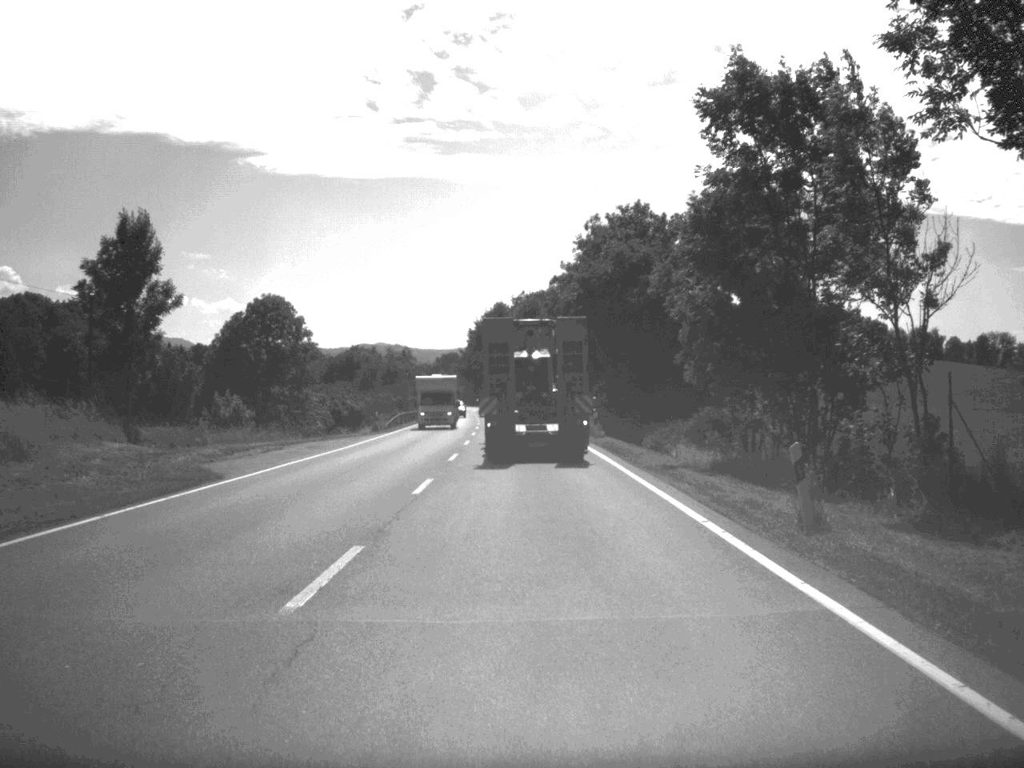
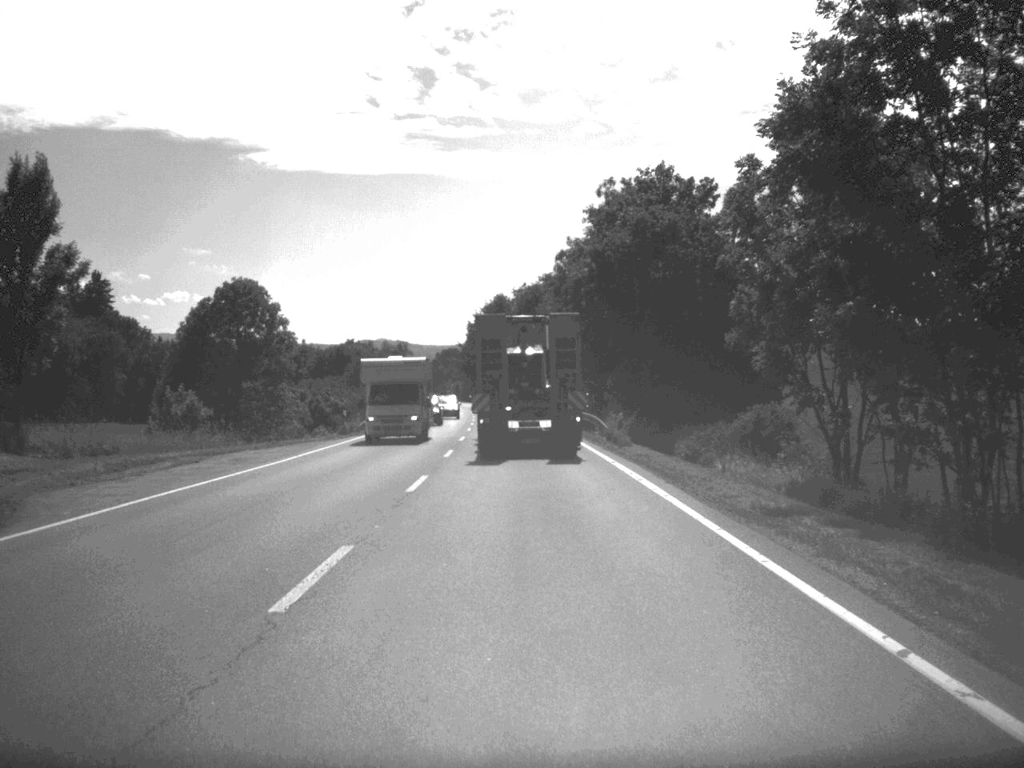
(0.0, +11.8) m; 0°
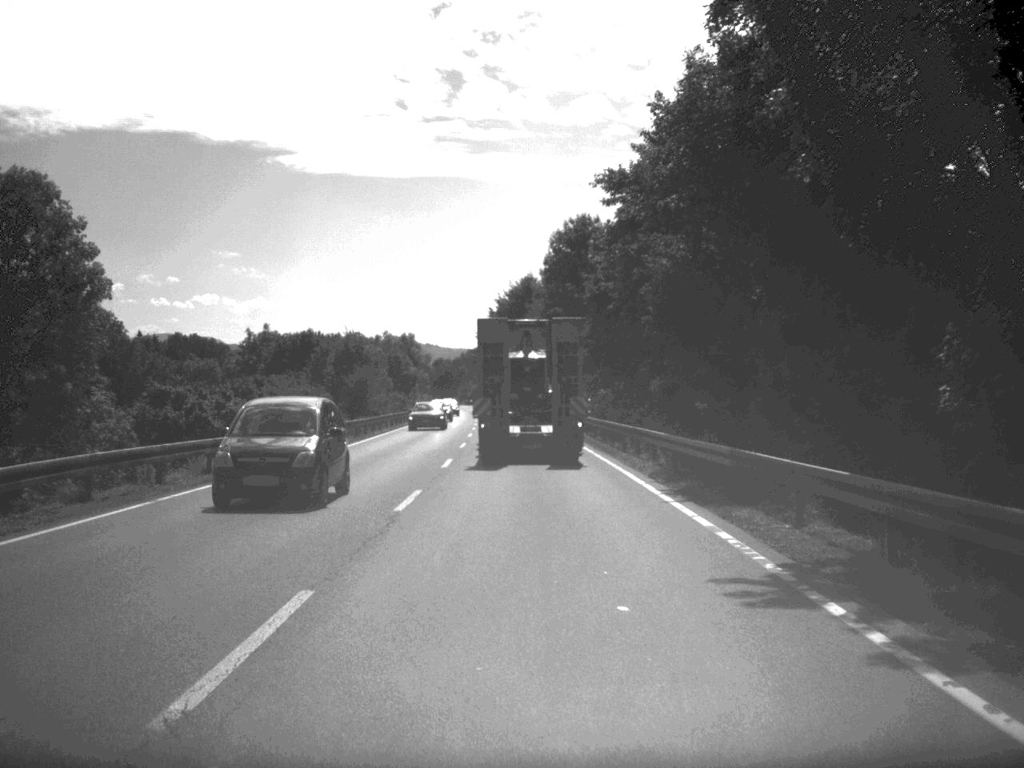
(-0.7, +50.2) m; -2°
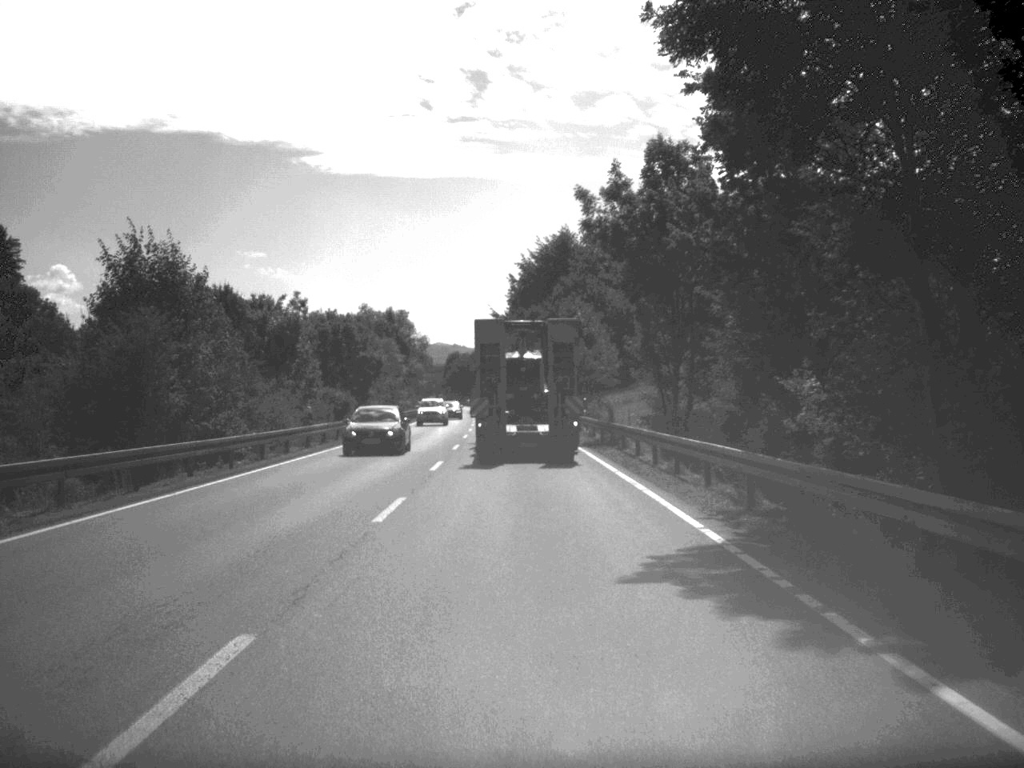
(-0.8, +60.3) m; -2°
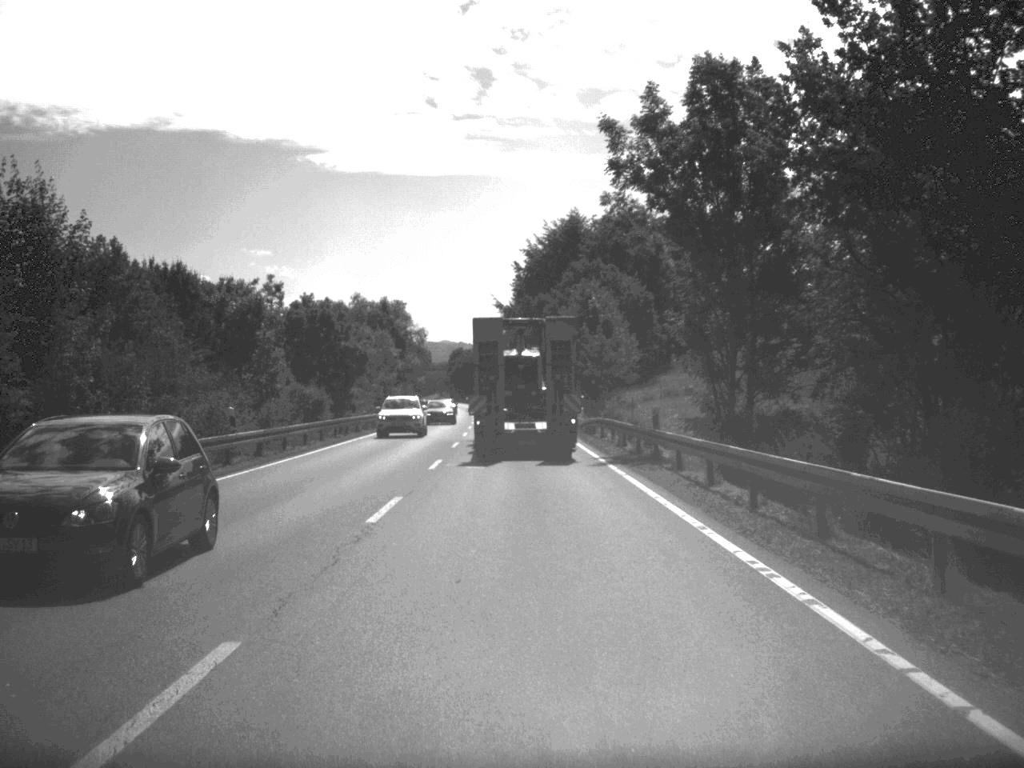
(0.0, +12.2) m; 0°
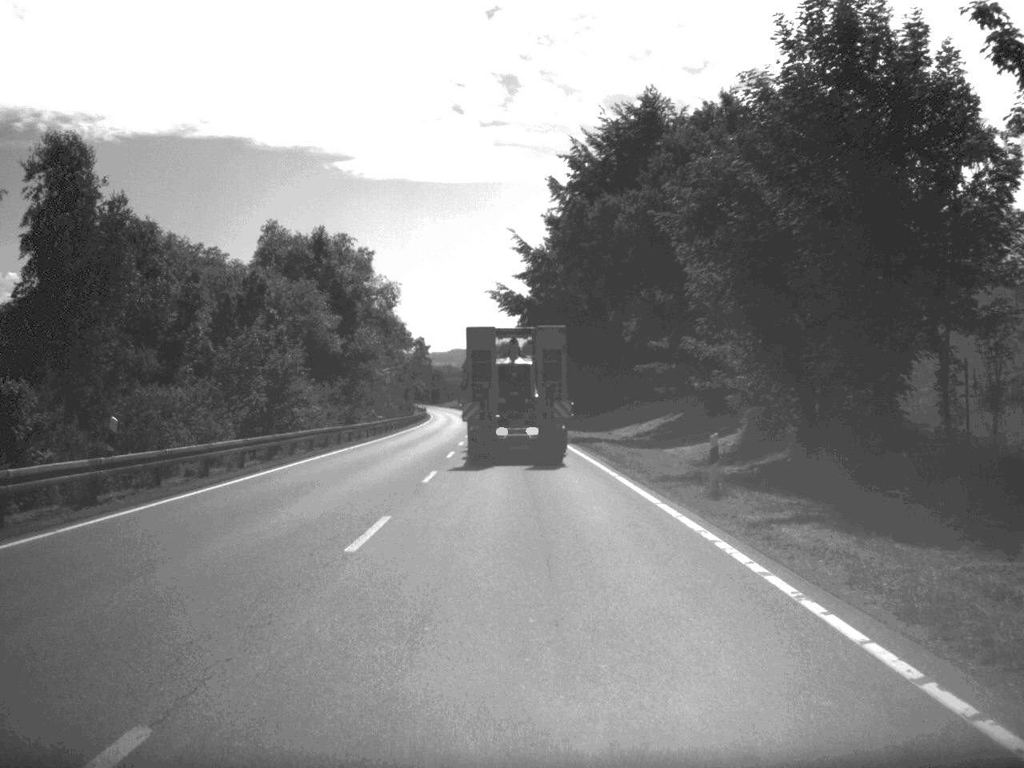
(-1.0, +61.1) m; -2°
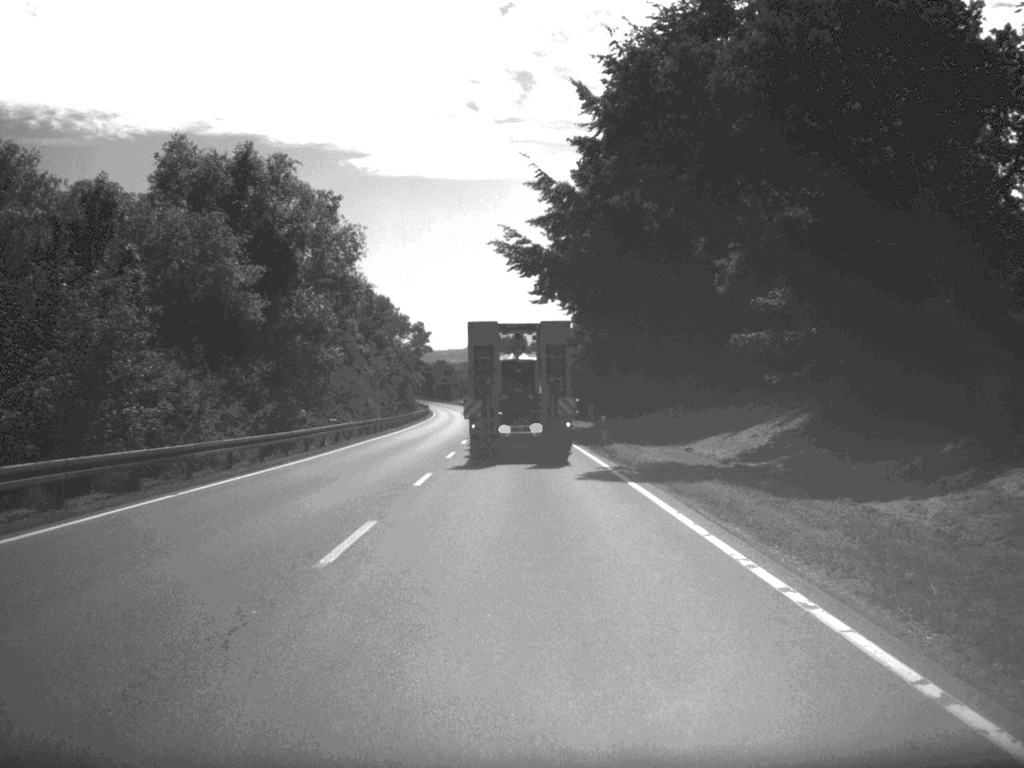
(-0.2, +25.2) m; -1°
